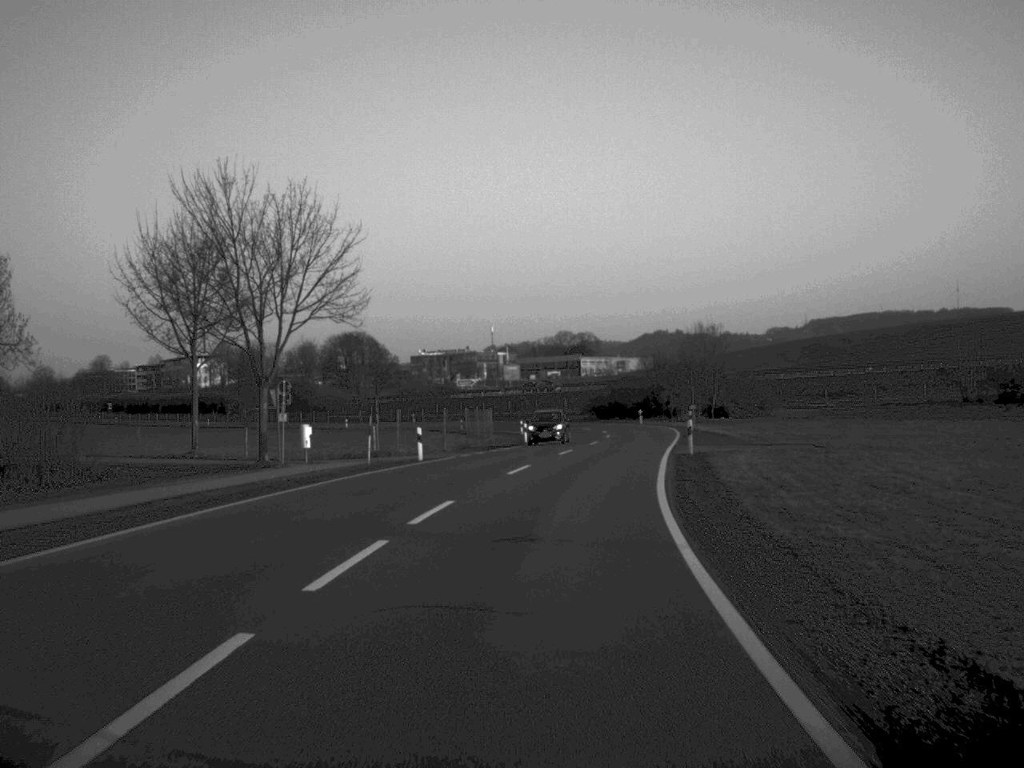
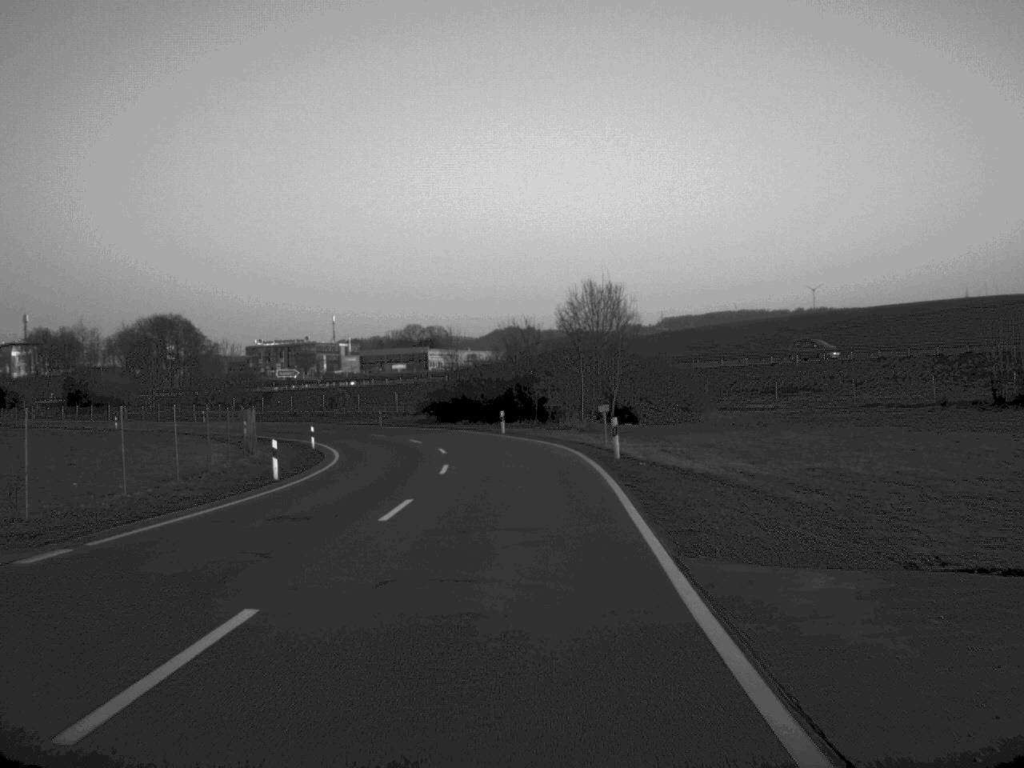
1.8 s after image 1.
(+2.4, +34.1) m; +7°
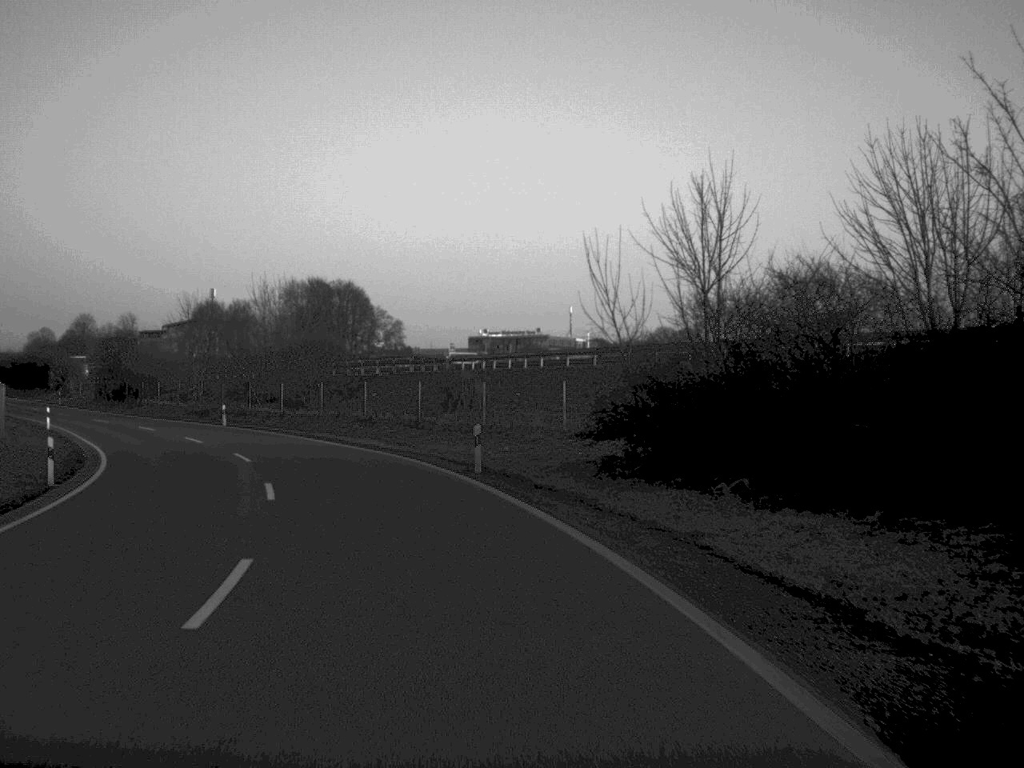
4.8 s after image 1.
(-3.1, +56.5) m; -11°
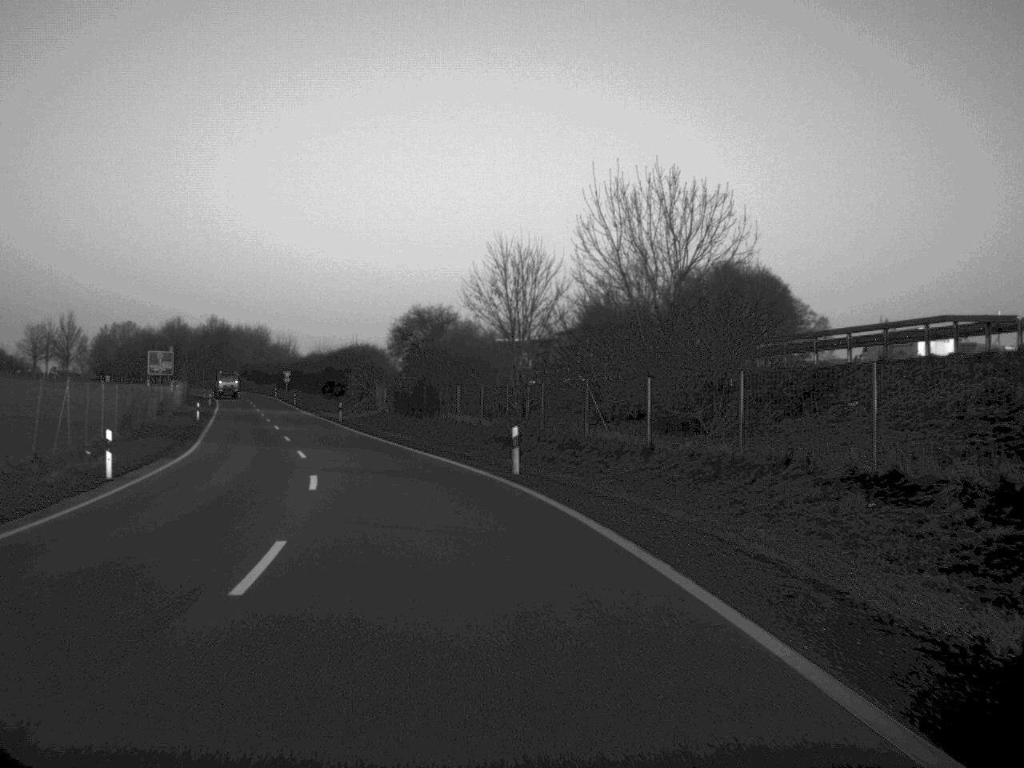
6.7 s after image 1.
(-5.4, +34.3) m; -18°
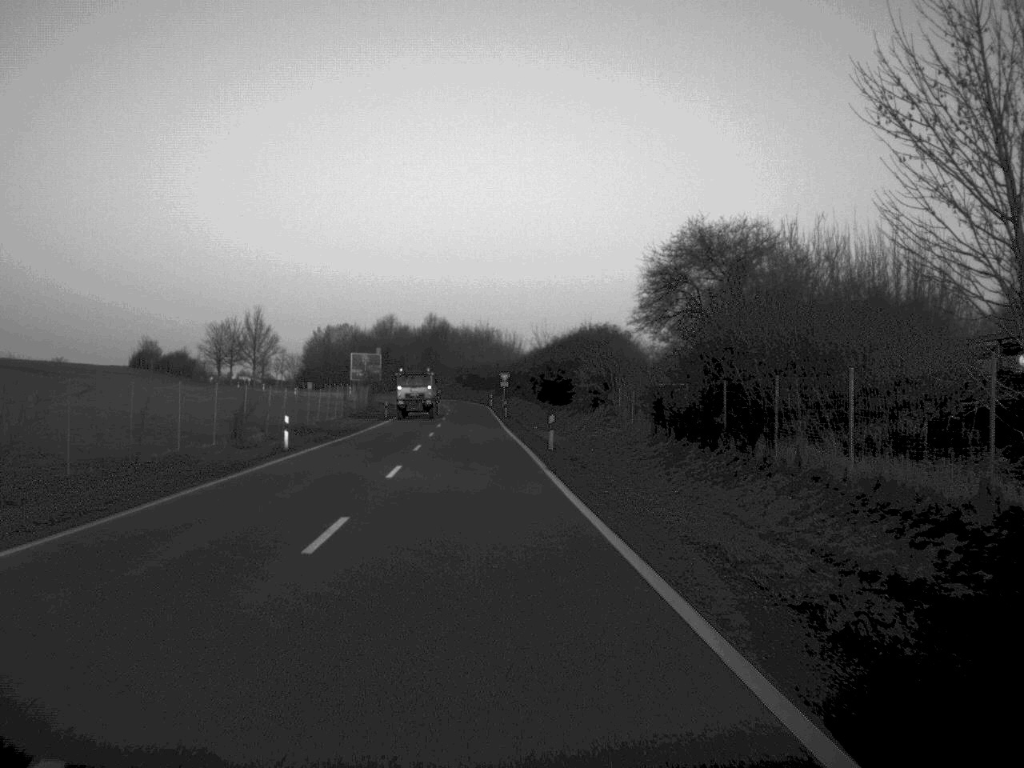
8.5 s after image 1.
(-3.5, +33.1) m; -11°
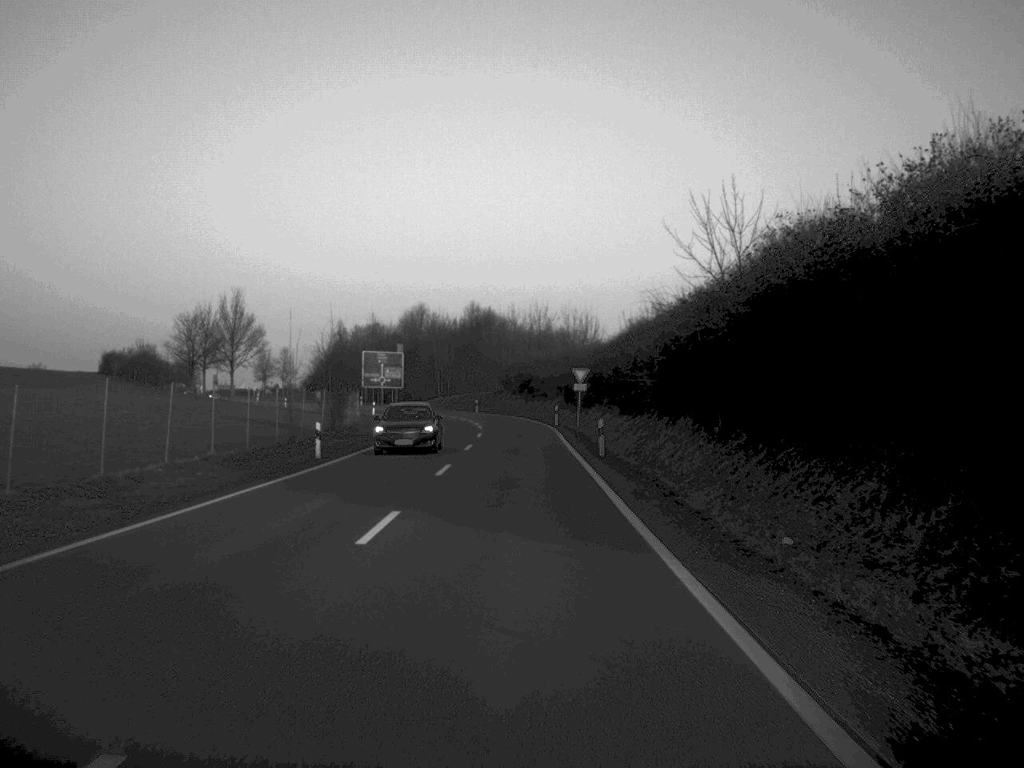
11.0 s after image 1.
(-1.7, +48.4) m; -2°
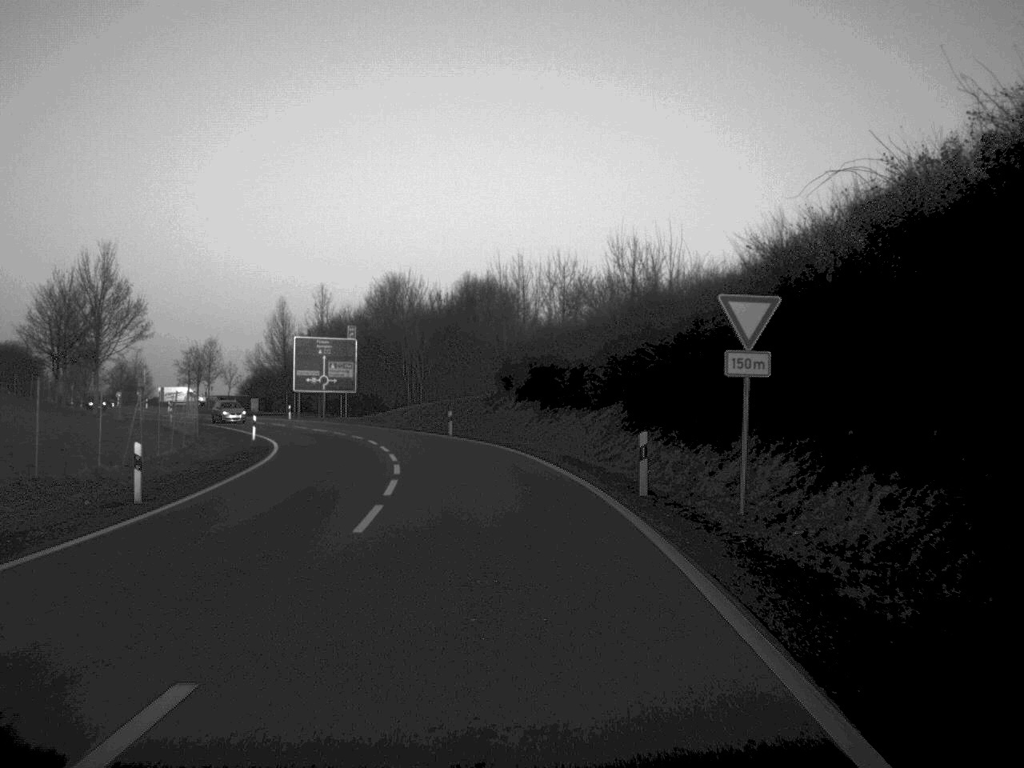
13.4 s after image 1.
(0.0, +48.4) m; -1°
